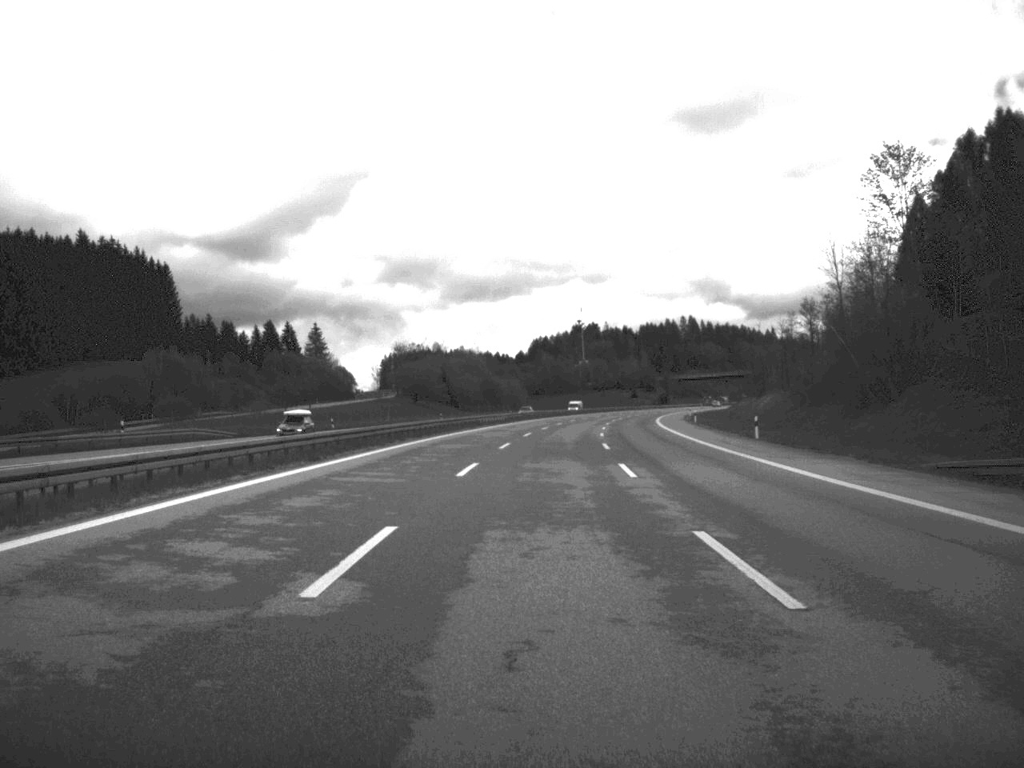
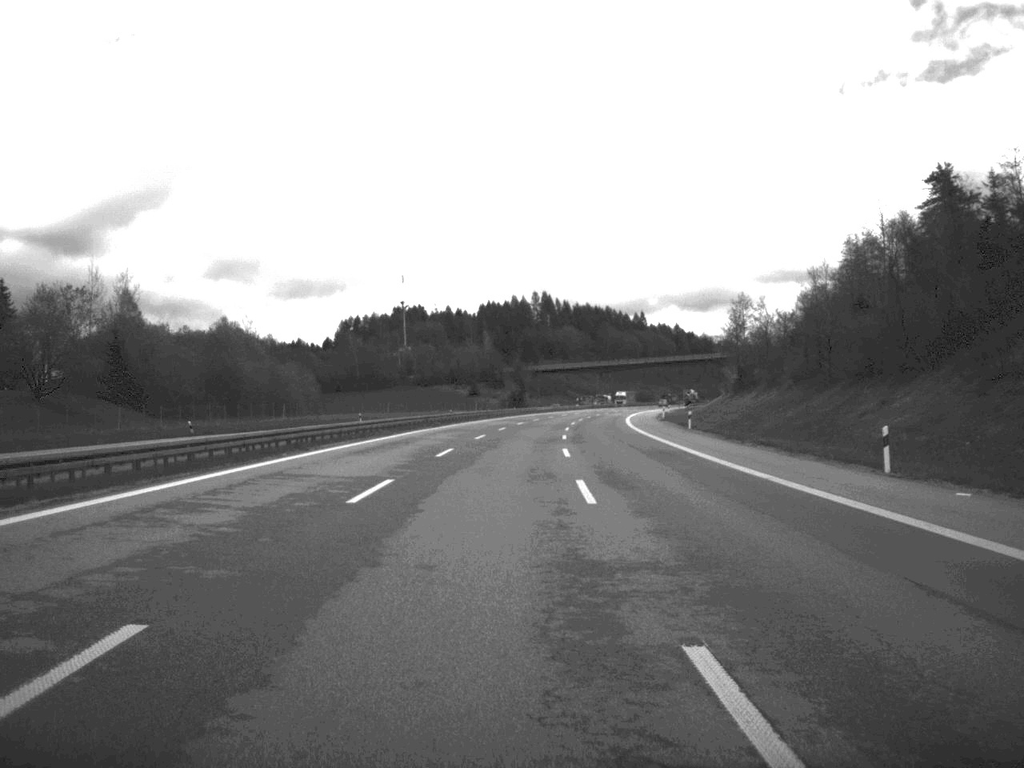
(+8.0, +127.8) m; +7°
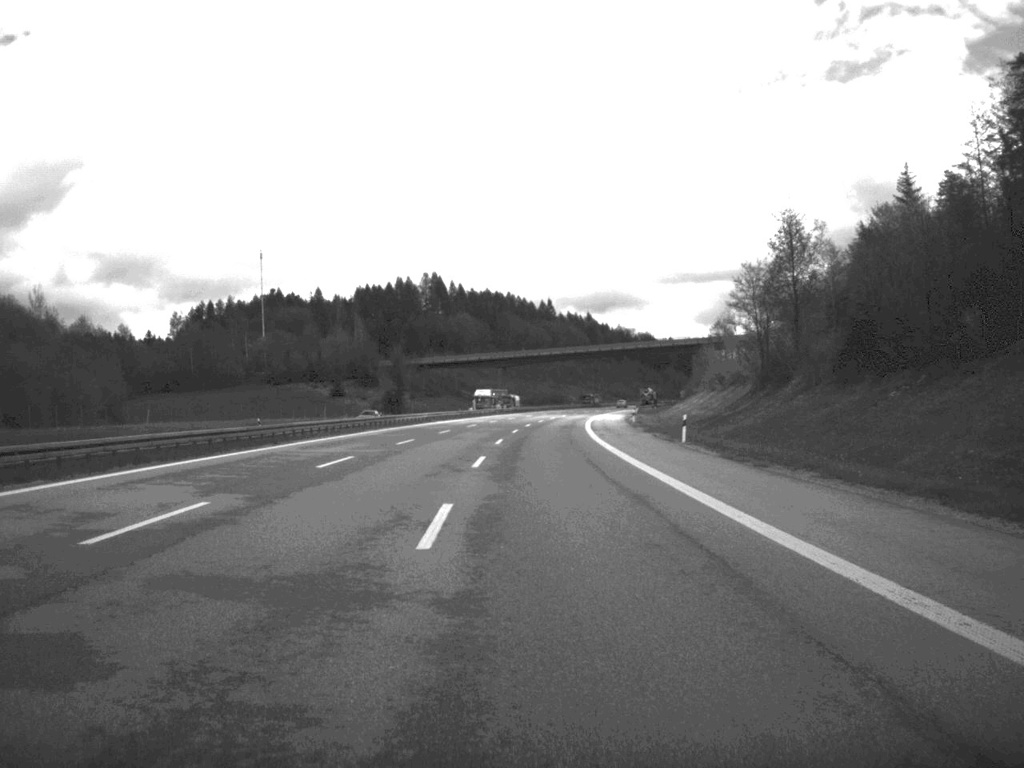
(+3.2, +74.9) m; +4°
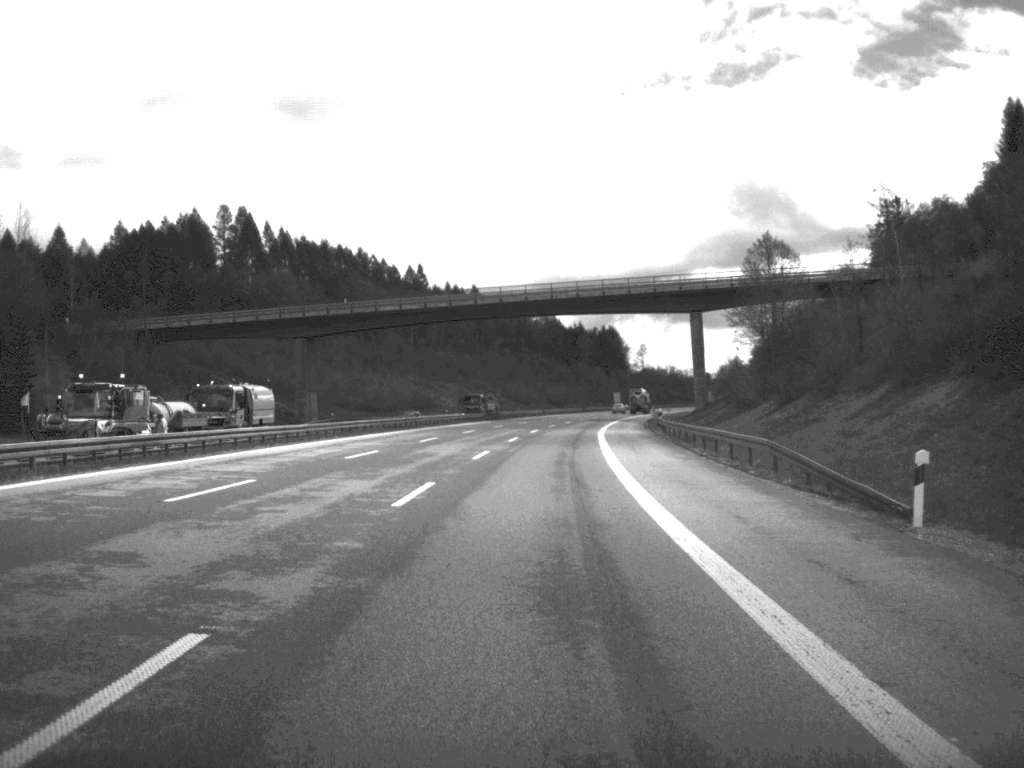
(+5.6, +130.9) m; +5°
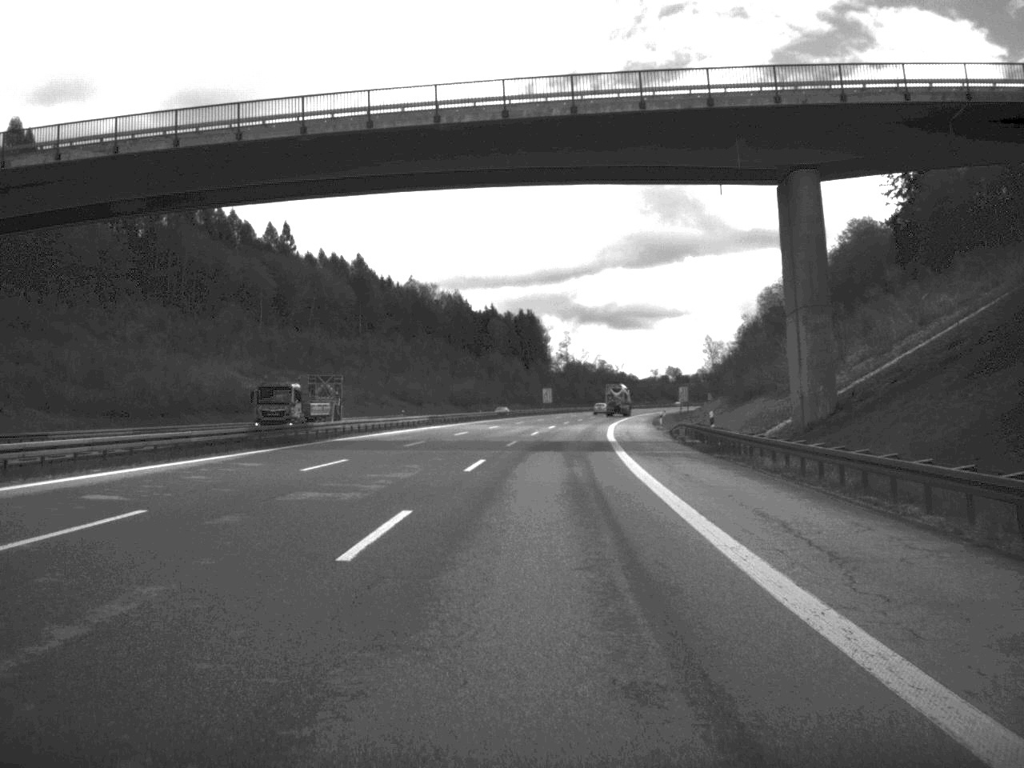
(+2.5, +76.3) m; +4°
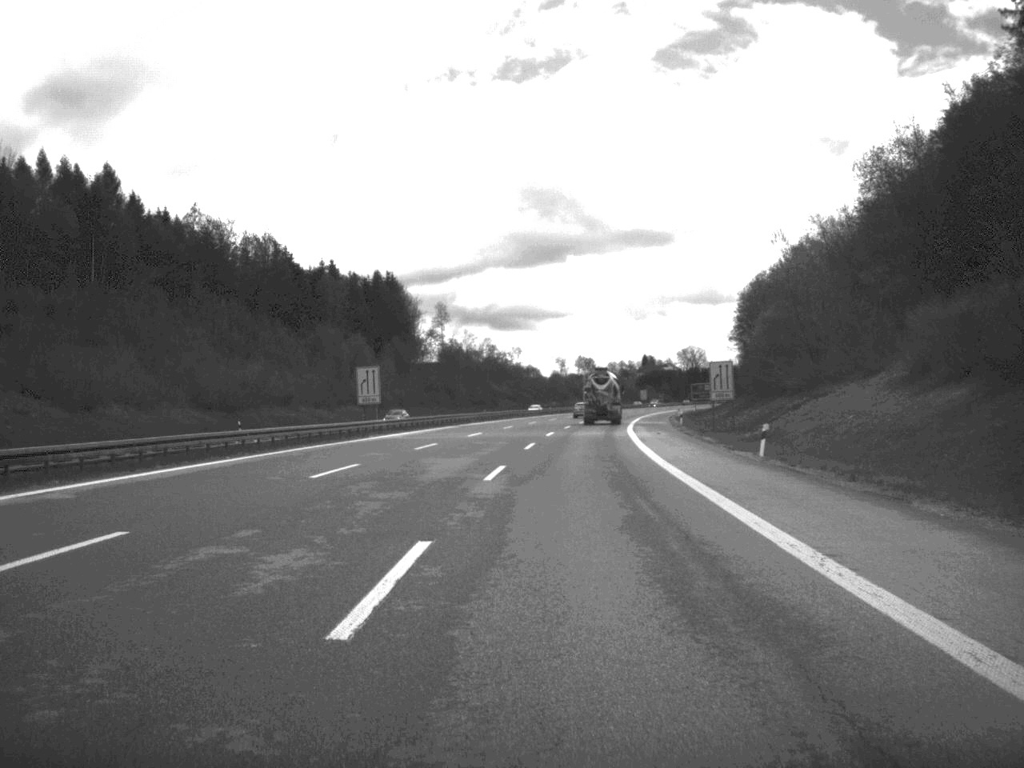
(+5.0, +107.0) m; +5°
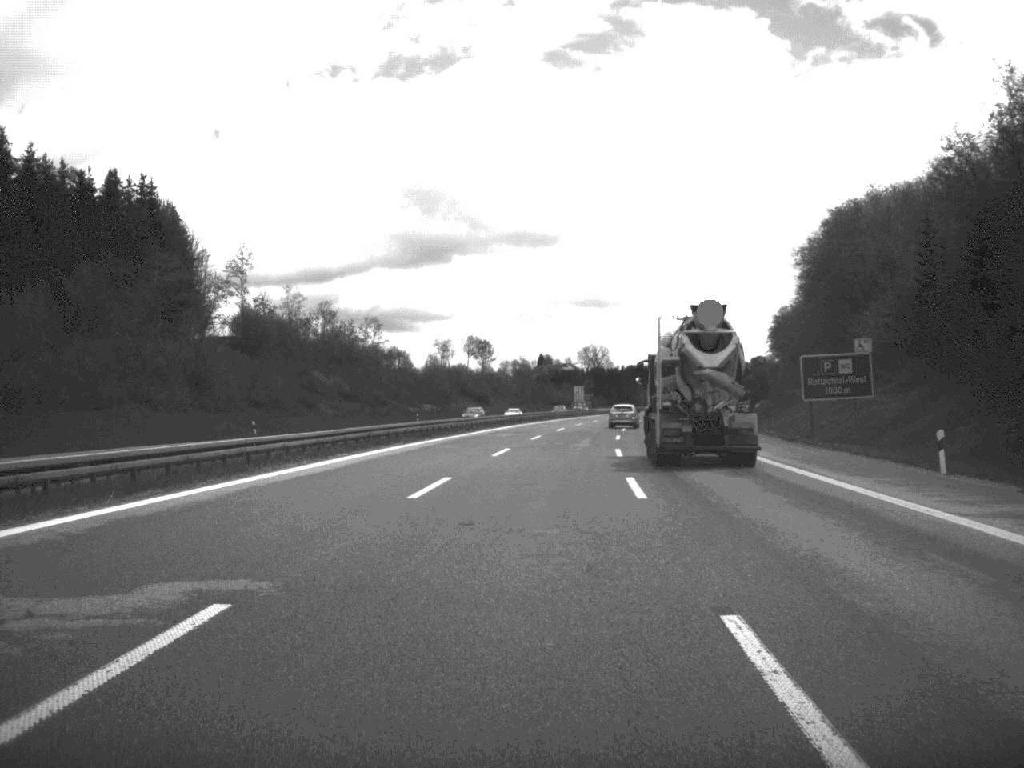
(+4.2, +108.2) m; +5°
